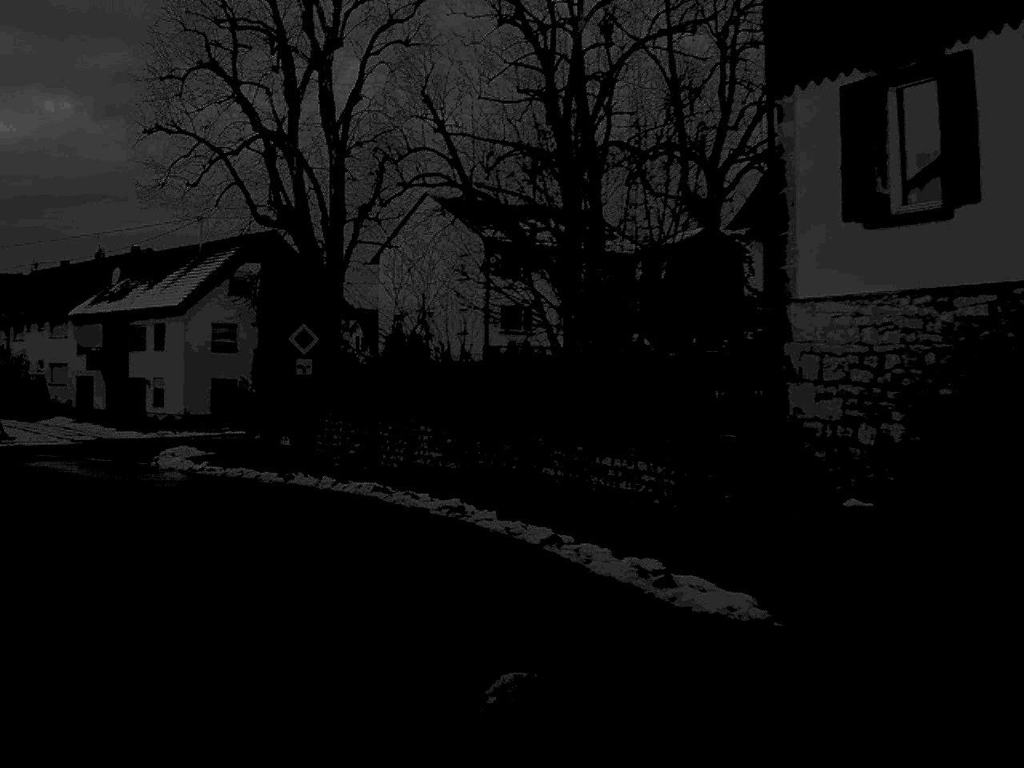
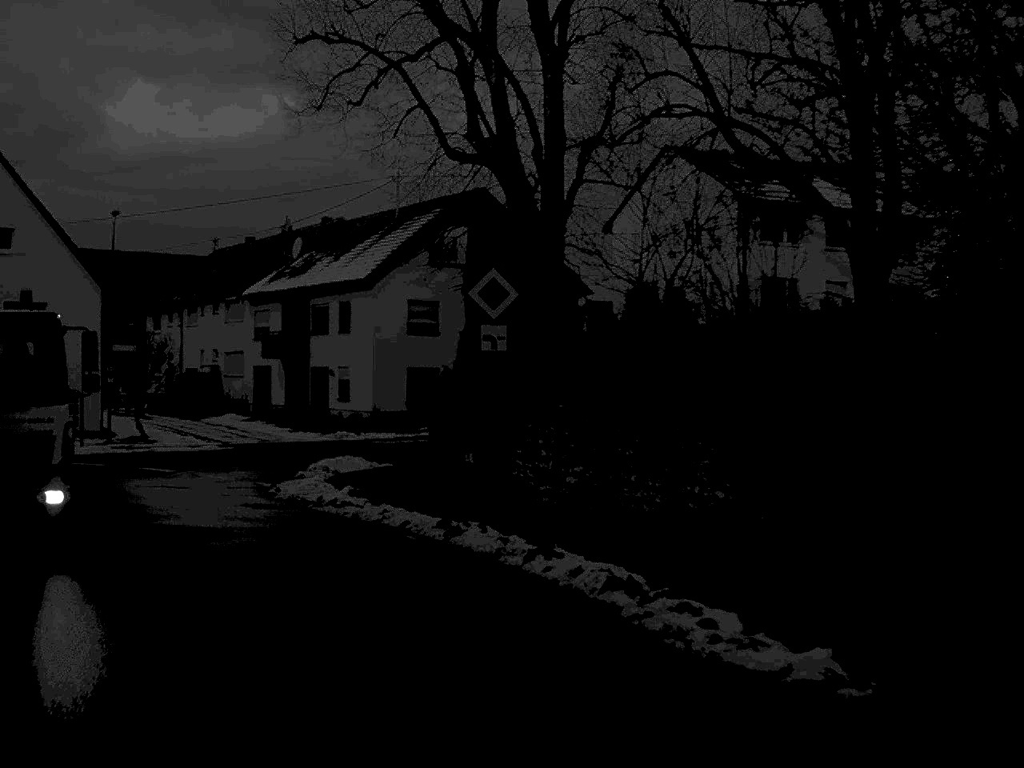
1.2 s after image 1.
(-1.0, +11.3) m; -10°
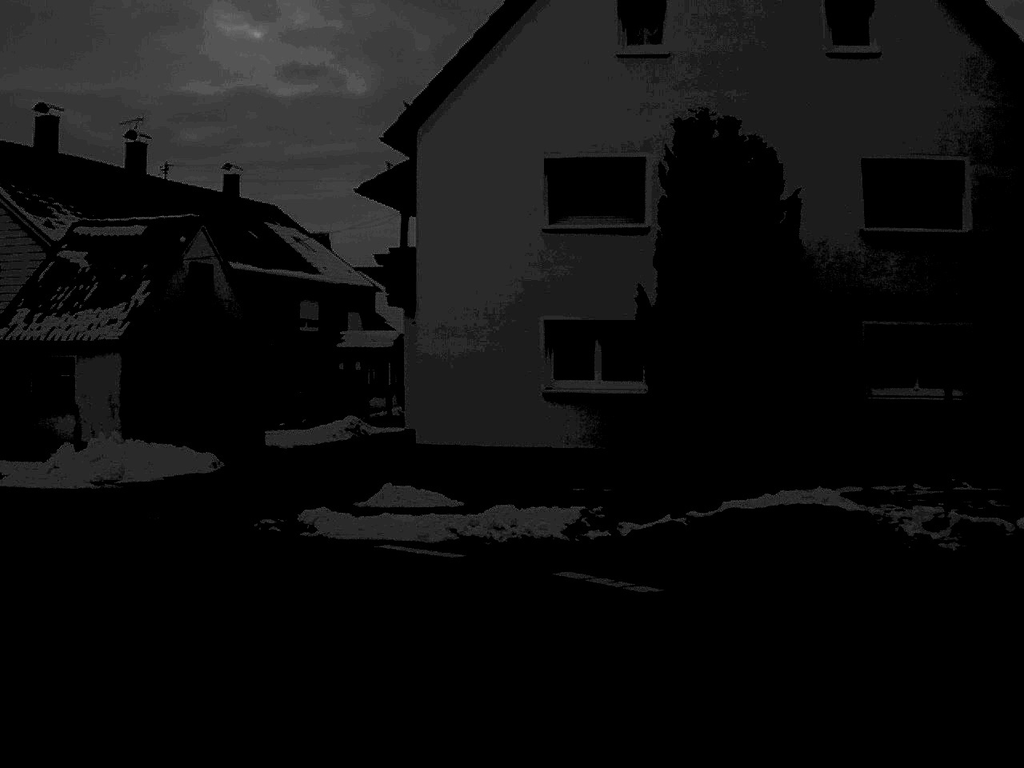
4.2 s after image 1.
(-8.6, +25.1) m; -42°
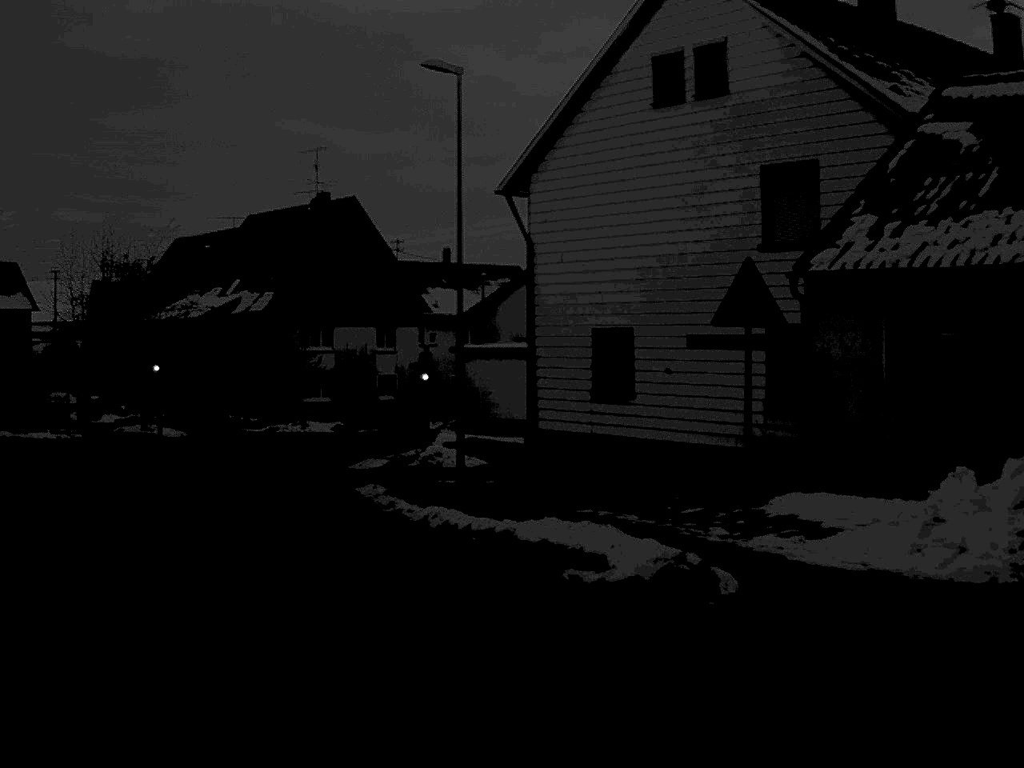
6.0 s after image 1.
(-4.4, +12.9) m; -37°
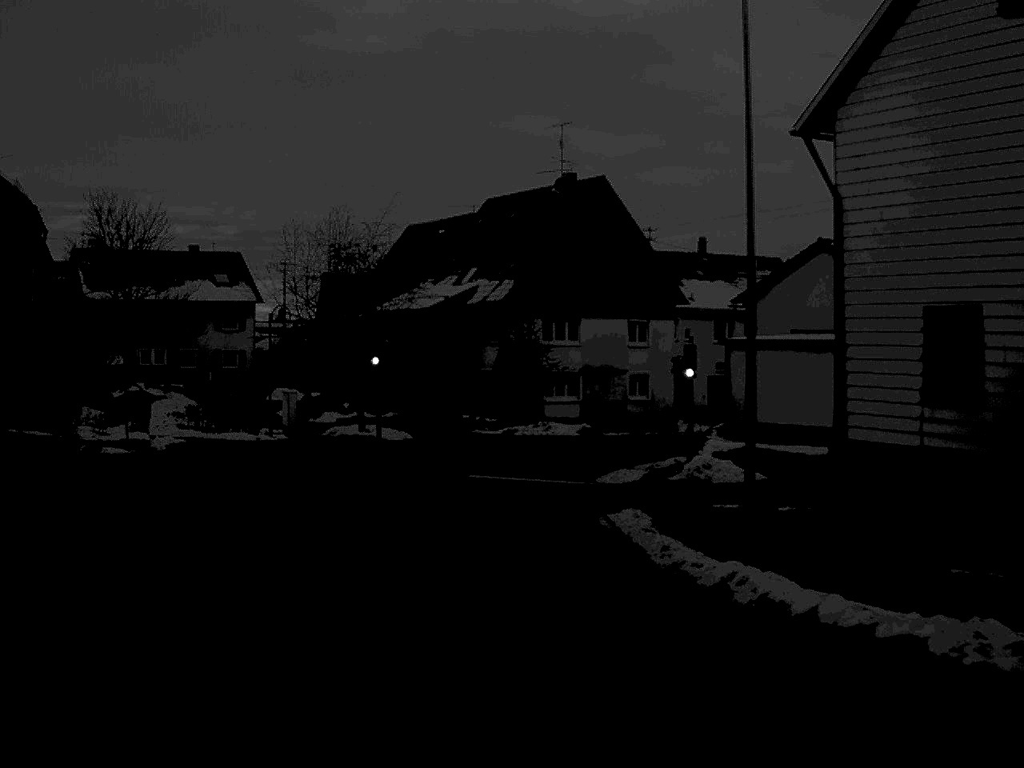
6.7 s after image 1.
(-0.6, +5.9) m; -10°
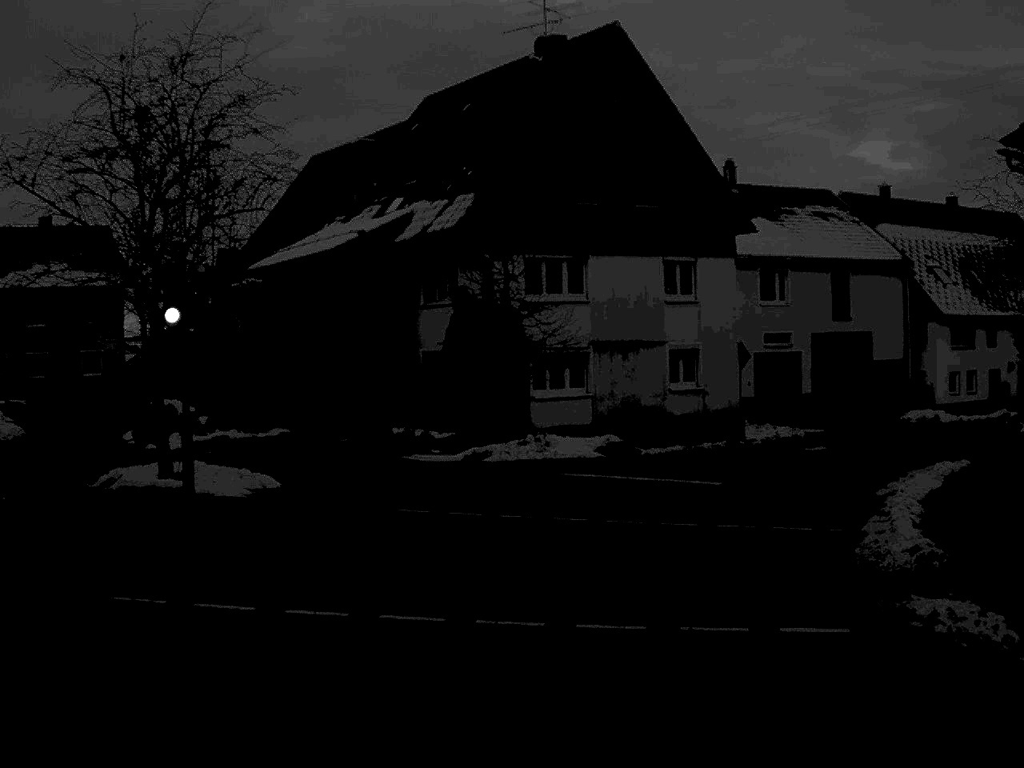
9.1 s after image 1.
(-0.6, +22.8) m; +4°
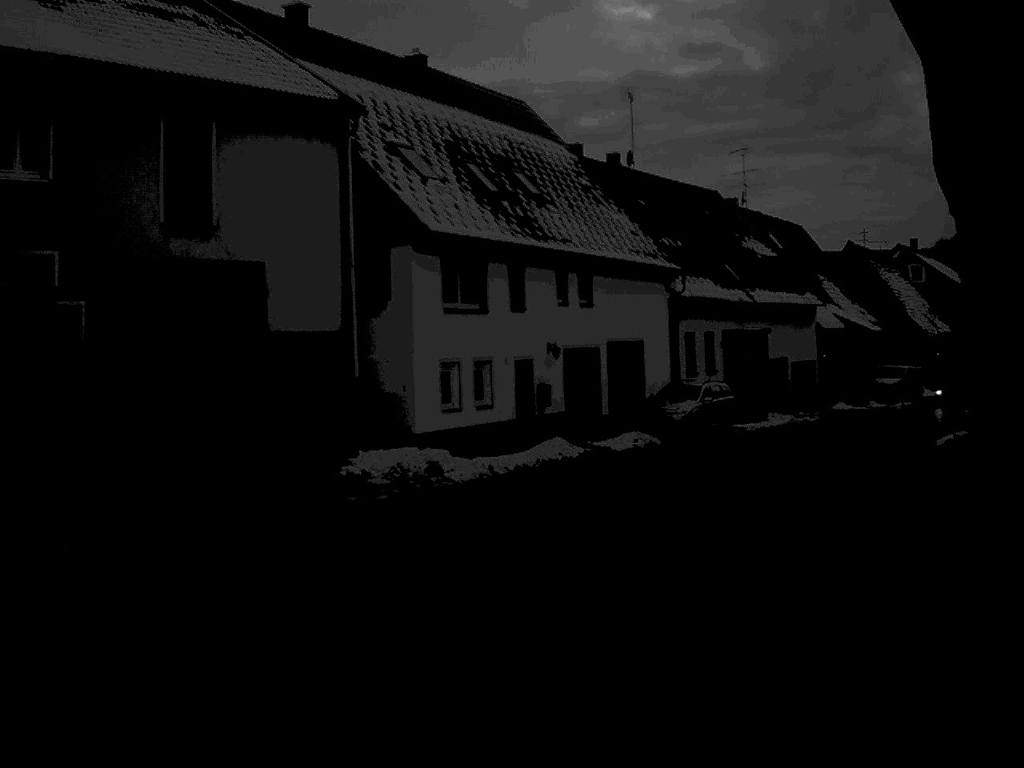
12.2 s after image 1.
(+7.7, +30.7) m; +27°
